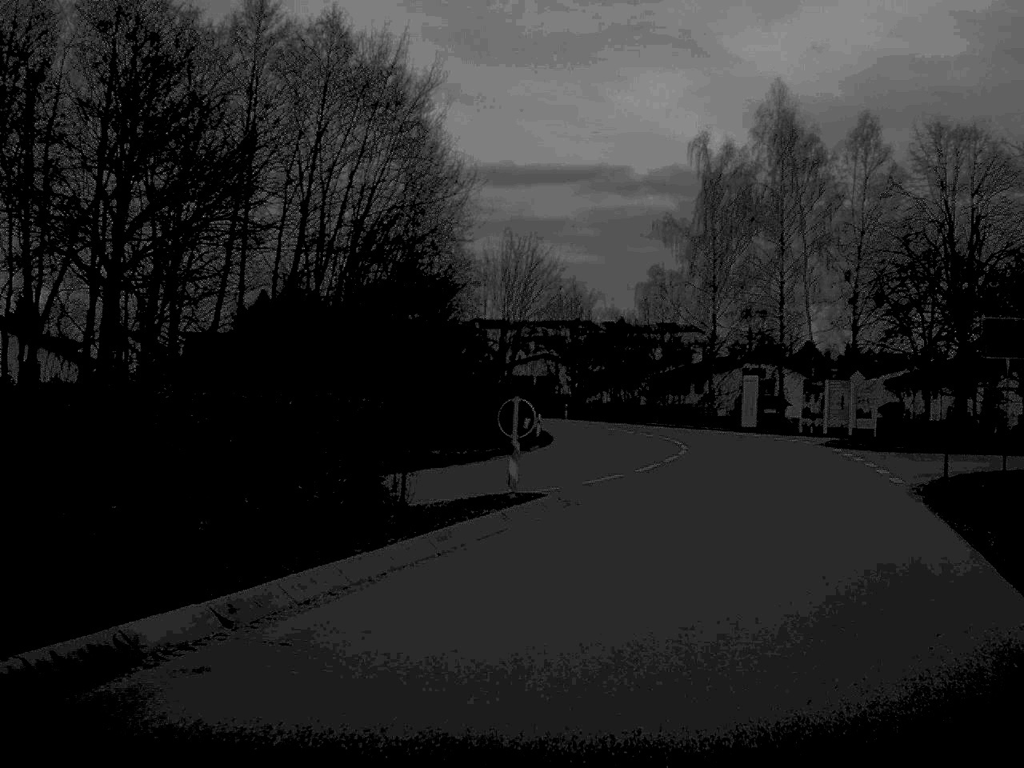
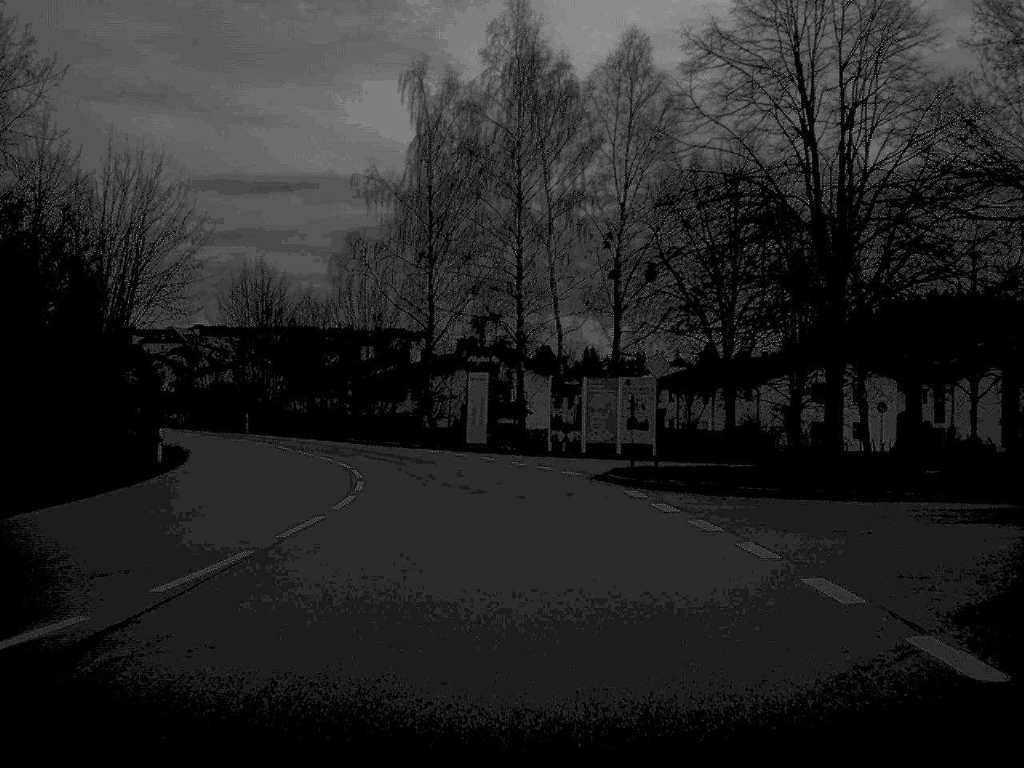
(+3.0, +18.8) m; +11°
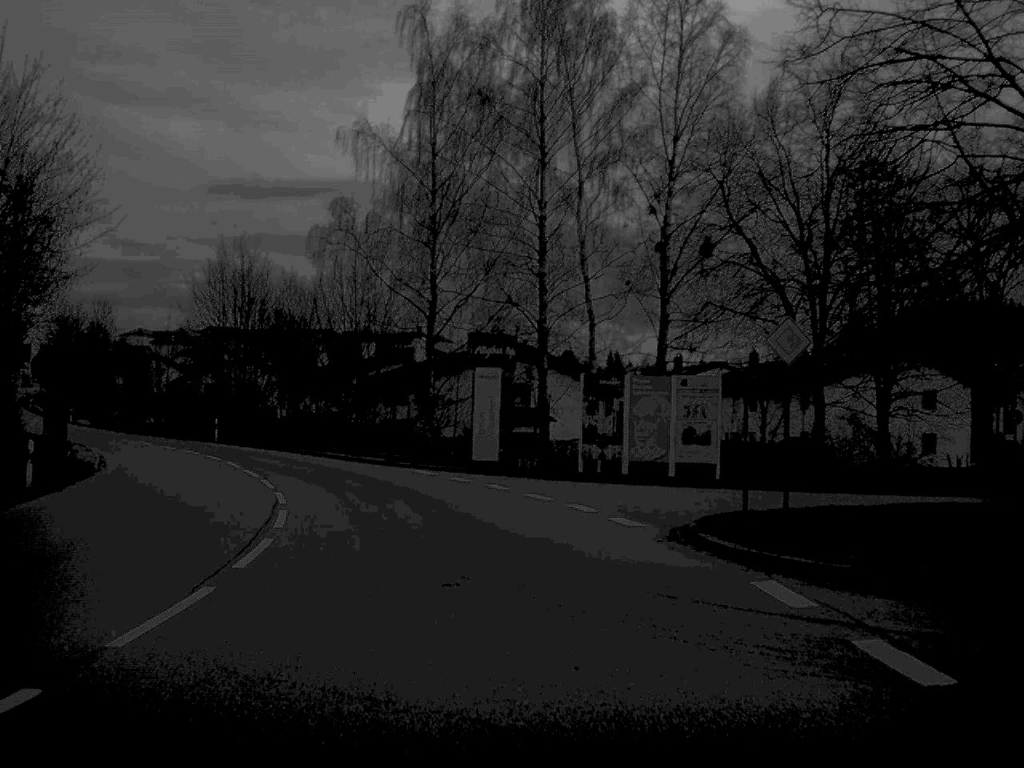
(-0.1, +11.7) m; -1°
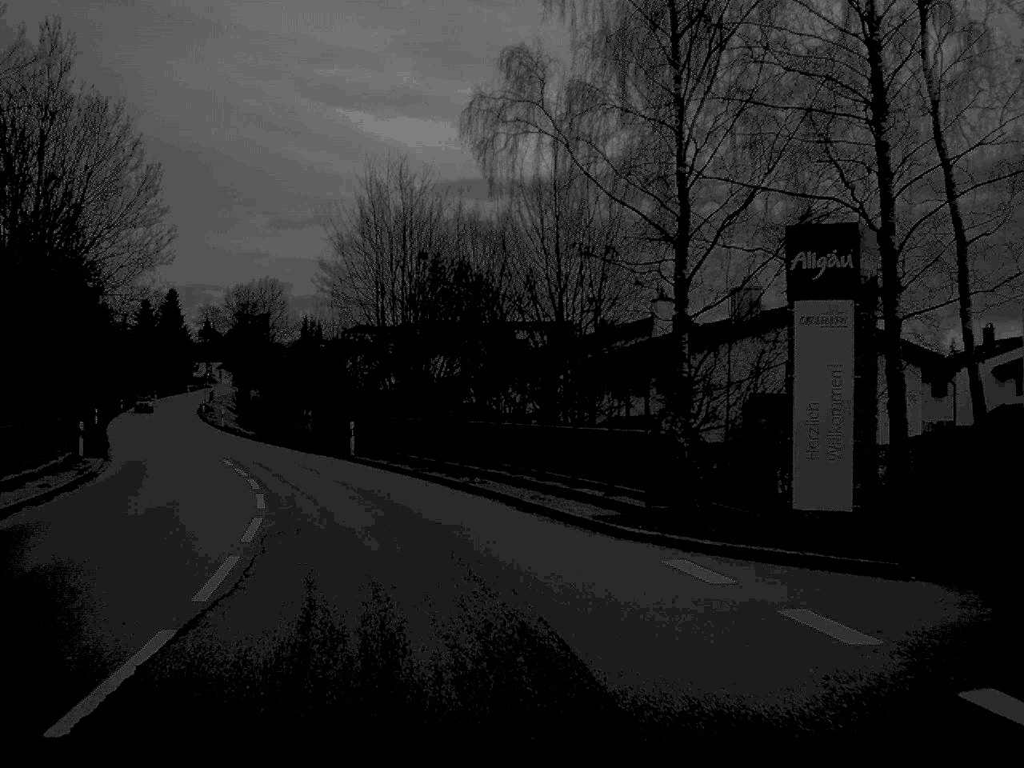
(-1.7, +21.0) m; -11°
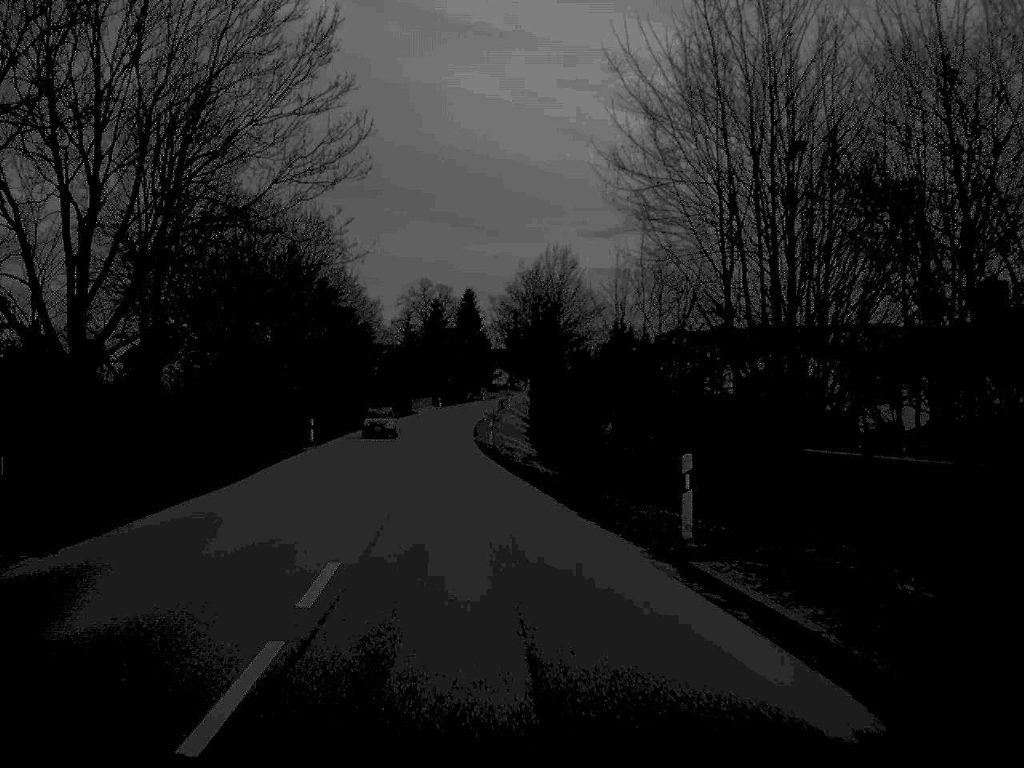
(-3.0, +23.2) m; -14°
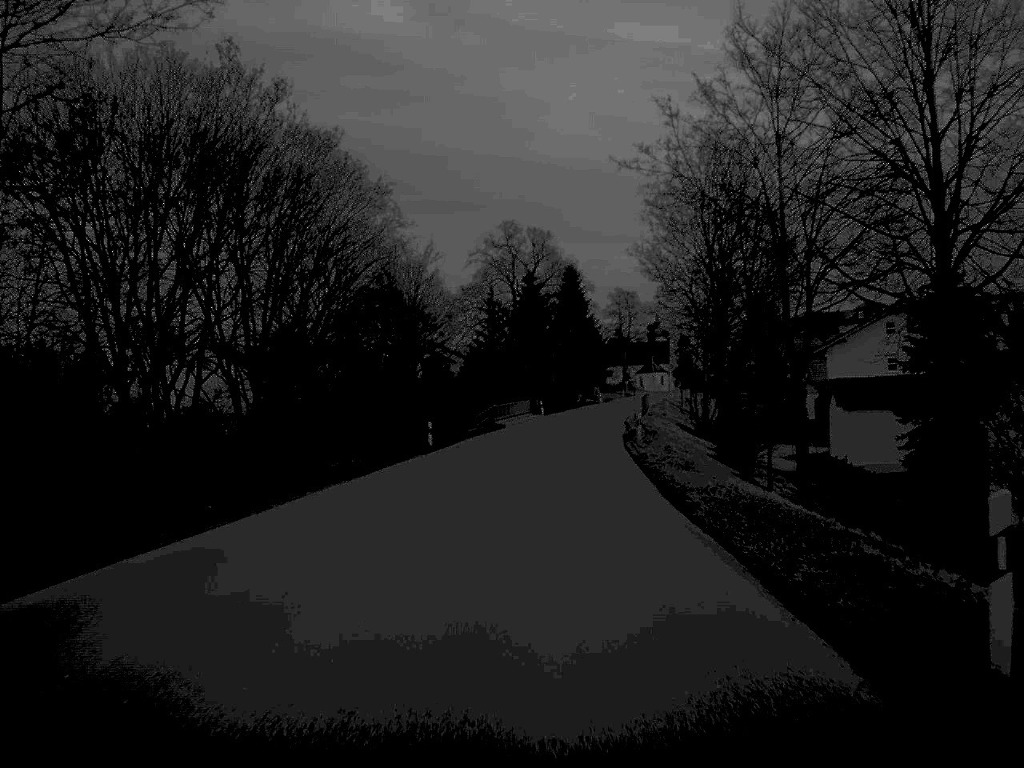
(-3.4, +52.5) m; -4°
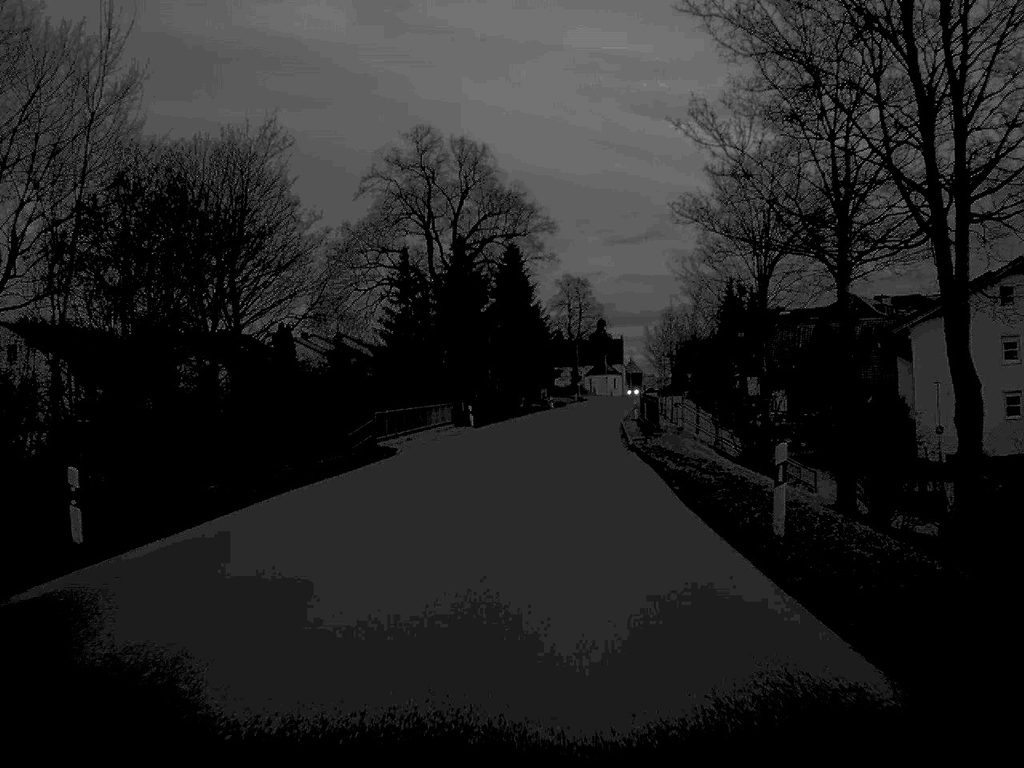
(+0.8, +35.1) m; +3°
